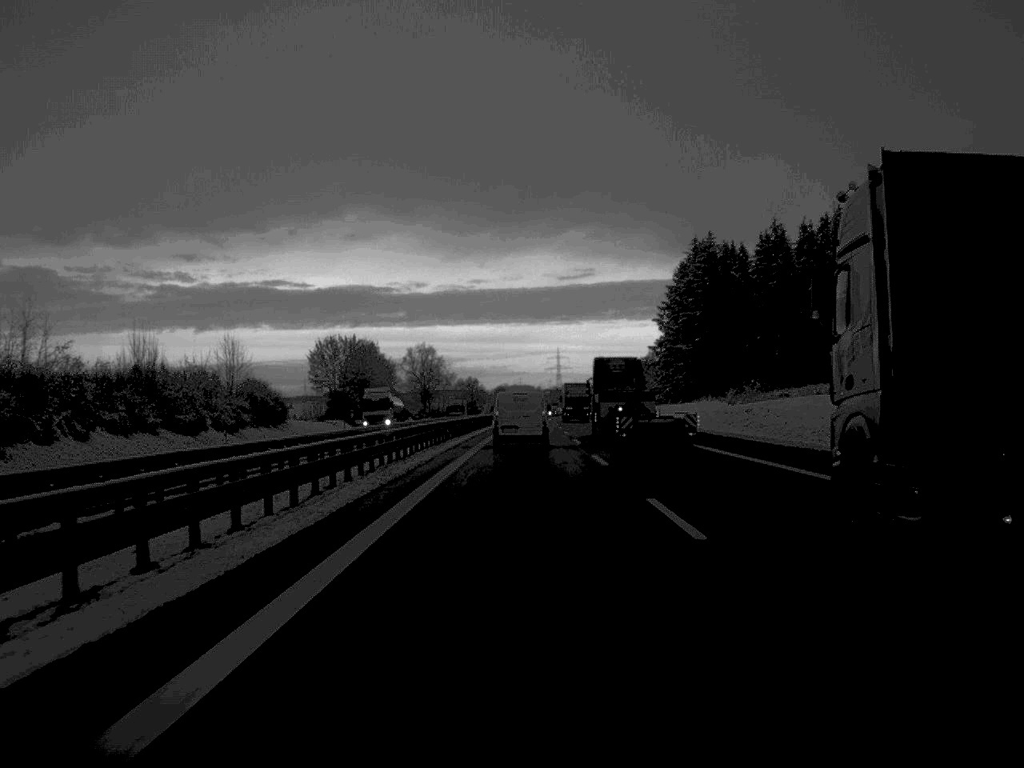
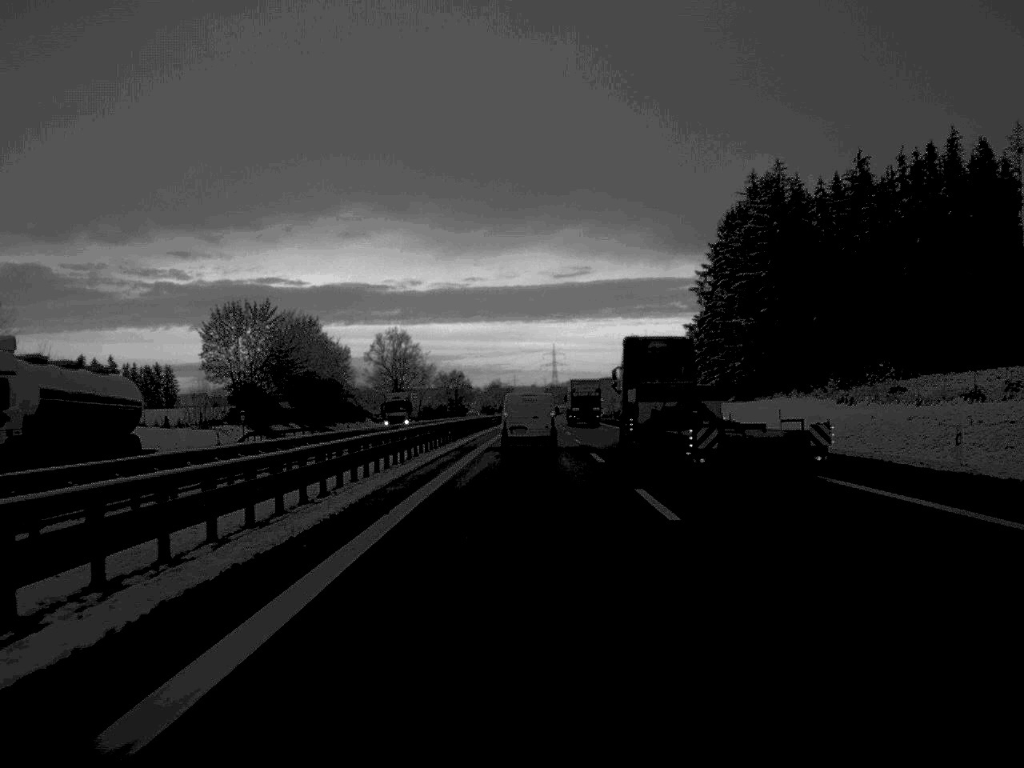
(+0.1, +51.2) m; 0°
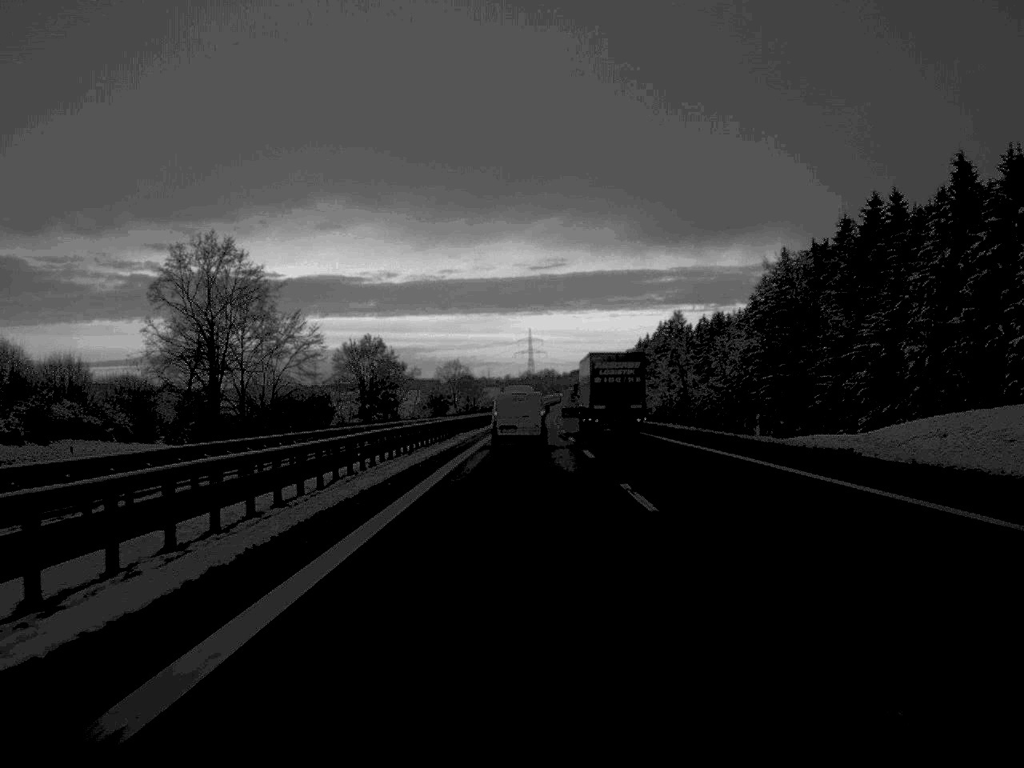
(+1.4, +124.5) m; +1°
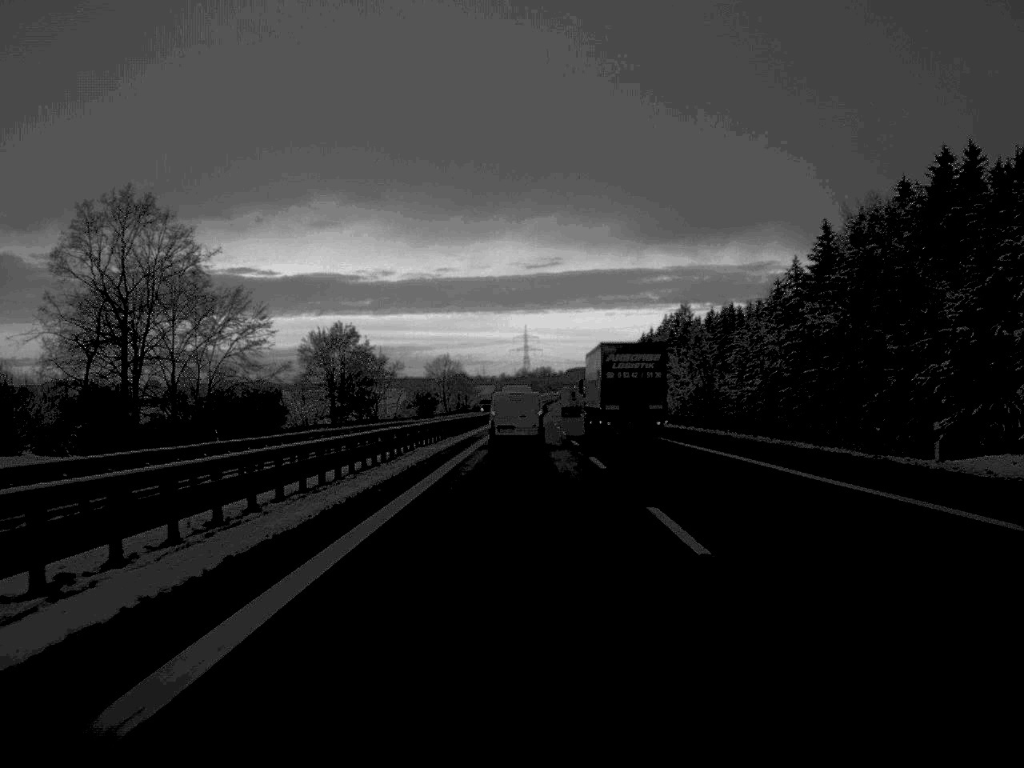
(0.0, +23.7) m; 0°
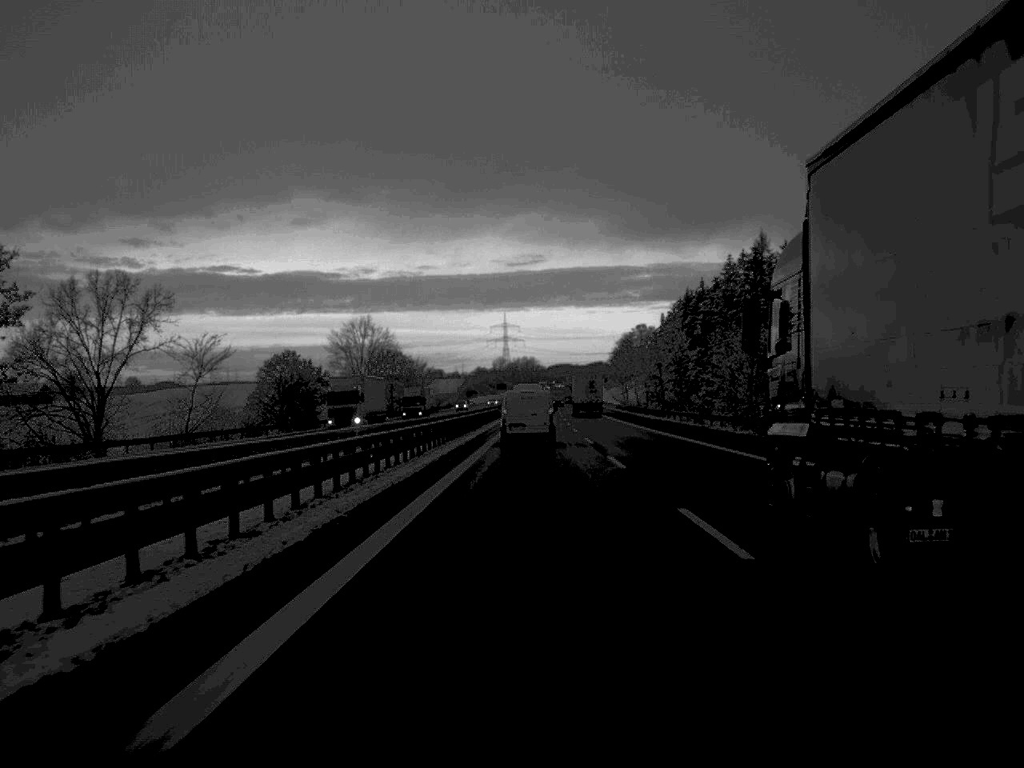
(+0.6, +126.0) m; +1°
